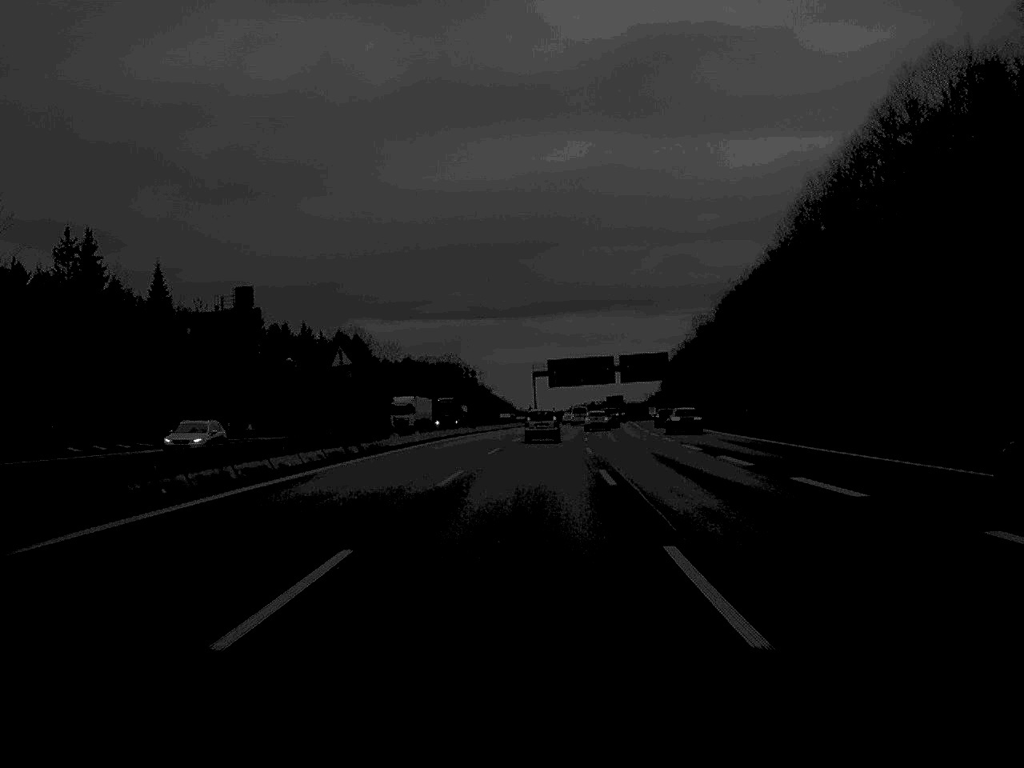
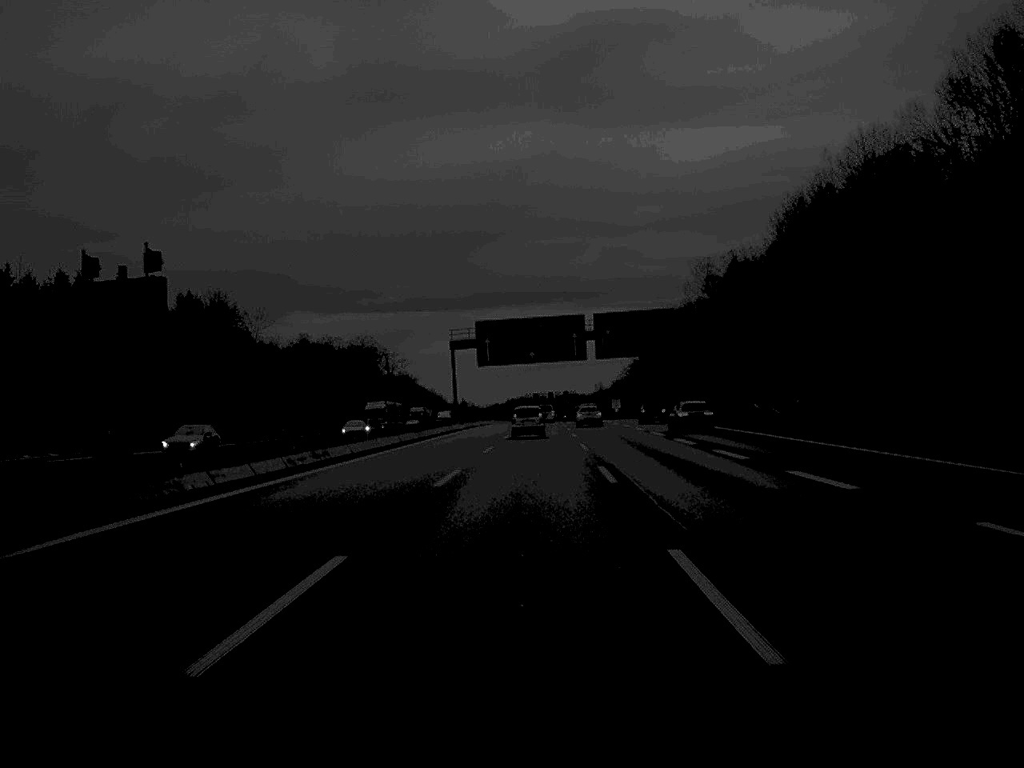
(+1.8, +71.7) m; +3°
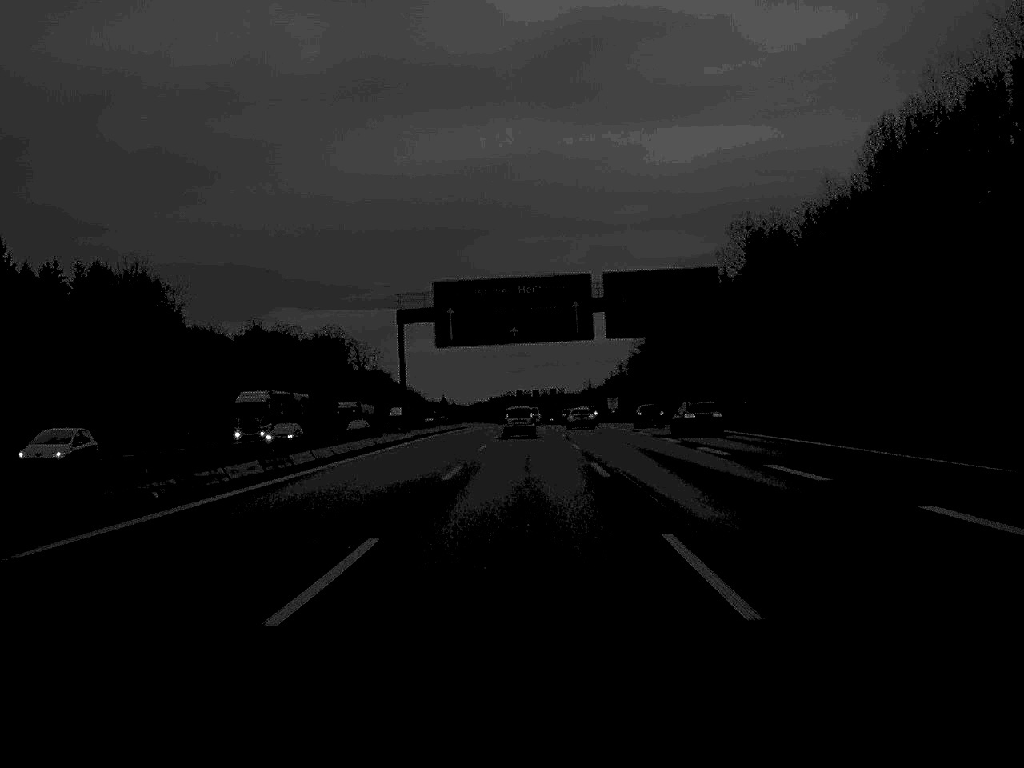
(+0.2, +33.9) m; +1°
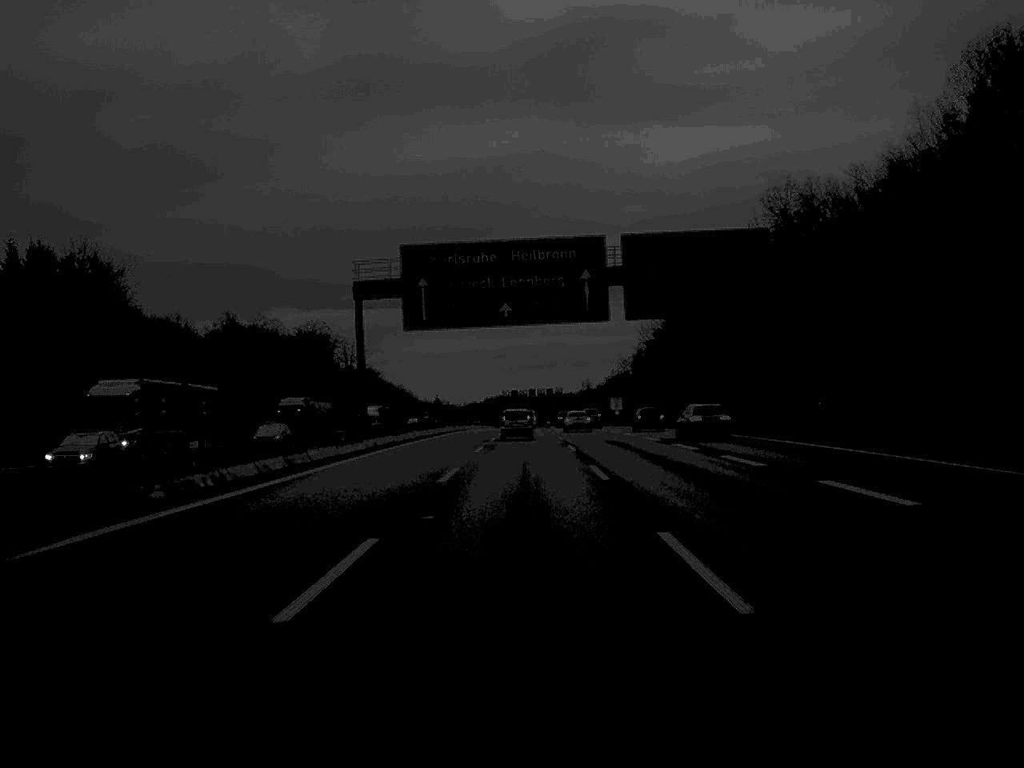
(0.0, +17.7) m; 0°
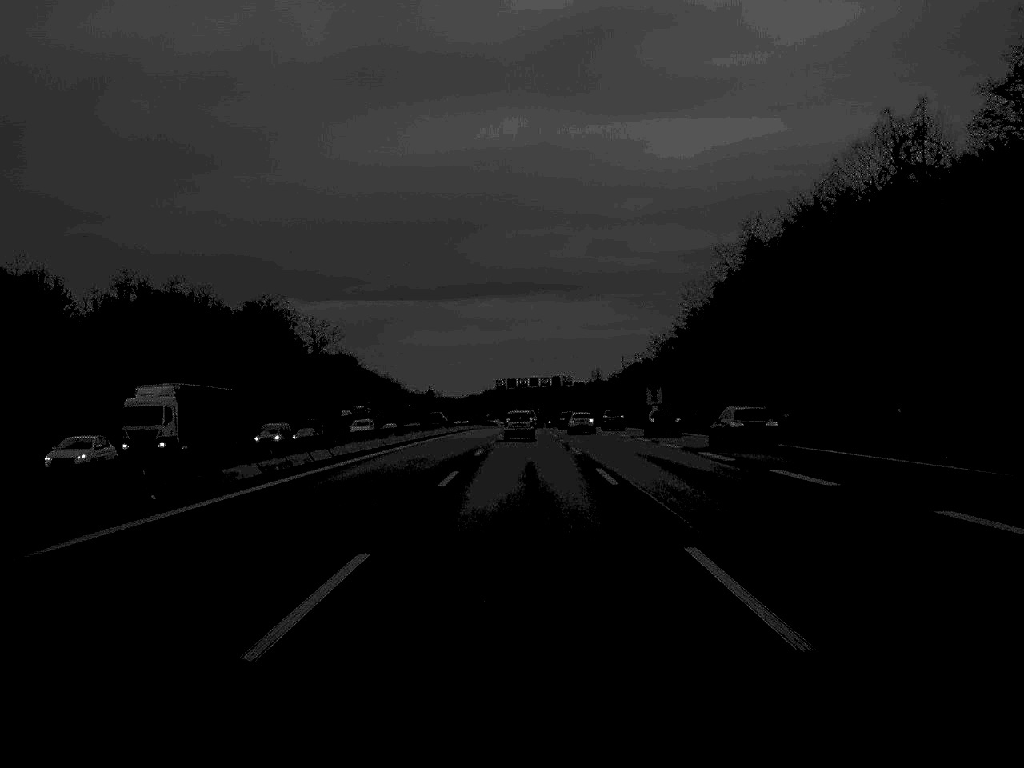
(-0.1, +54.7) m; 0°
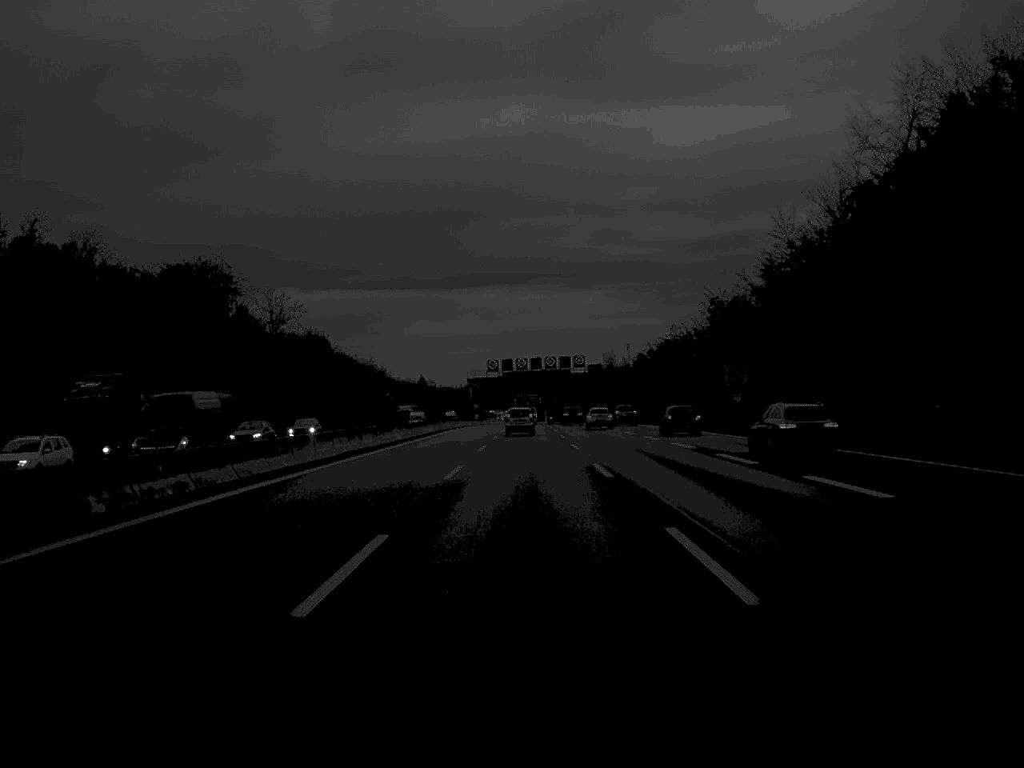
(0.0, +51.6) m; 0°
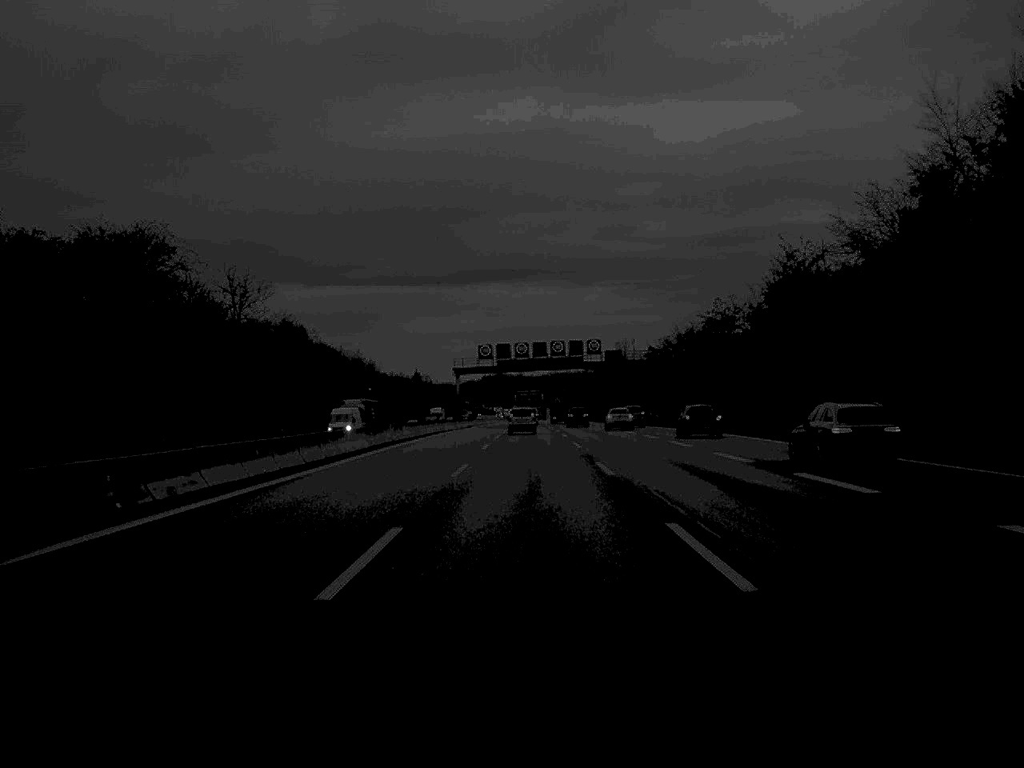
(0.0, +34.7) m; 0°
